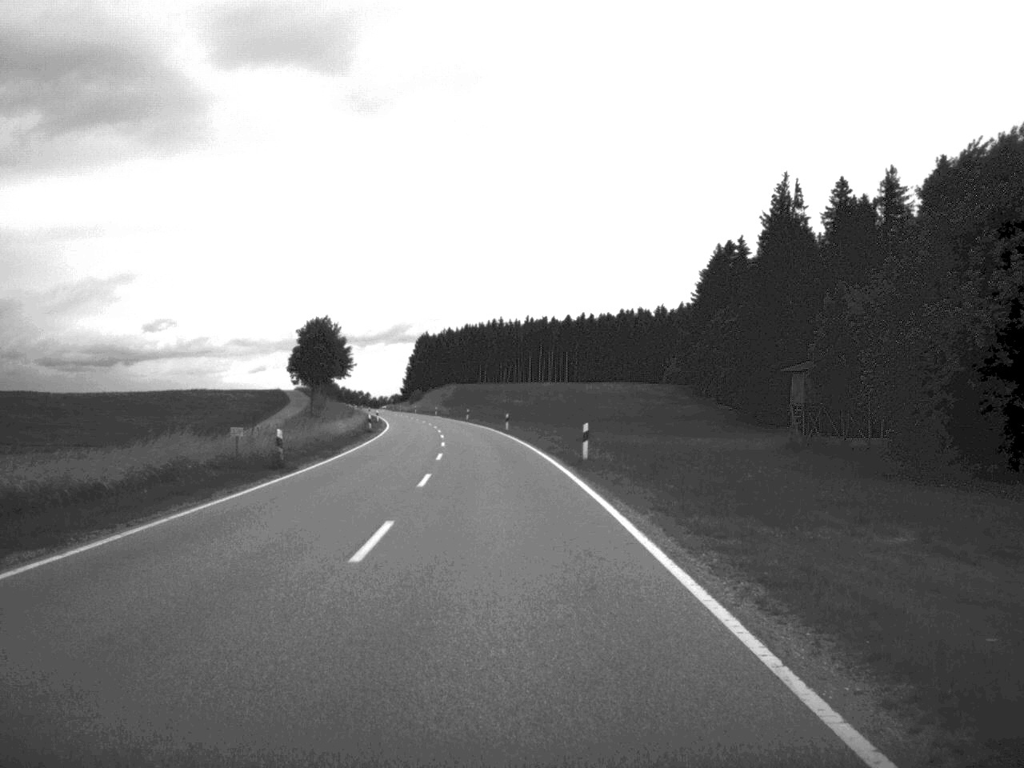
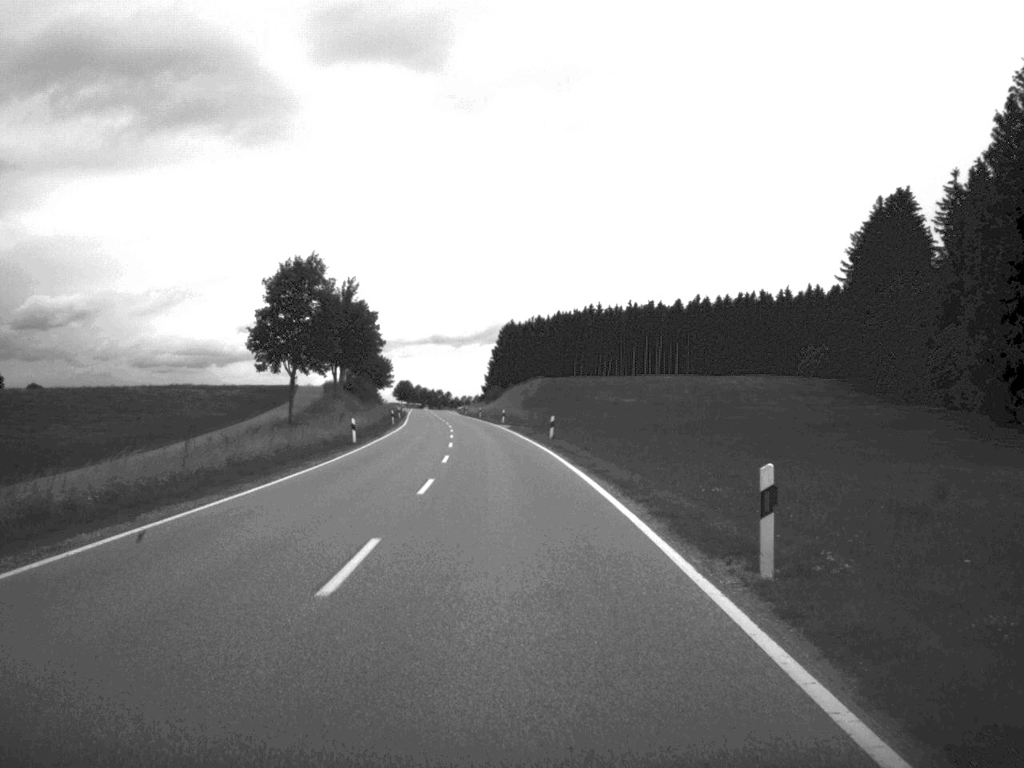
(-2.3, +60.7) m; -4°
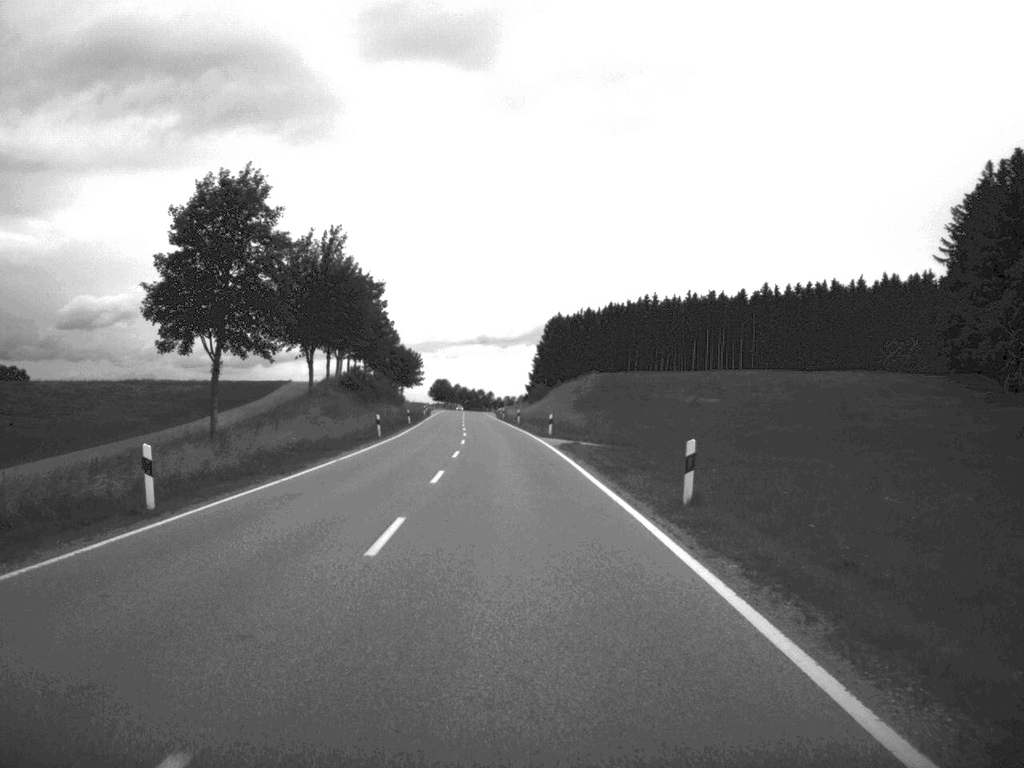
(-0.6, +32.2) m; -2°
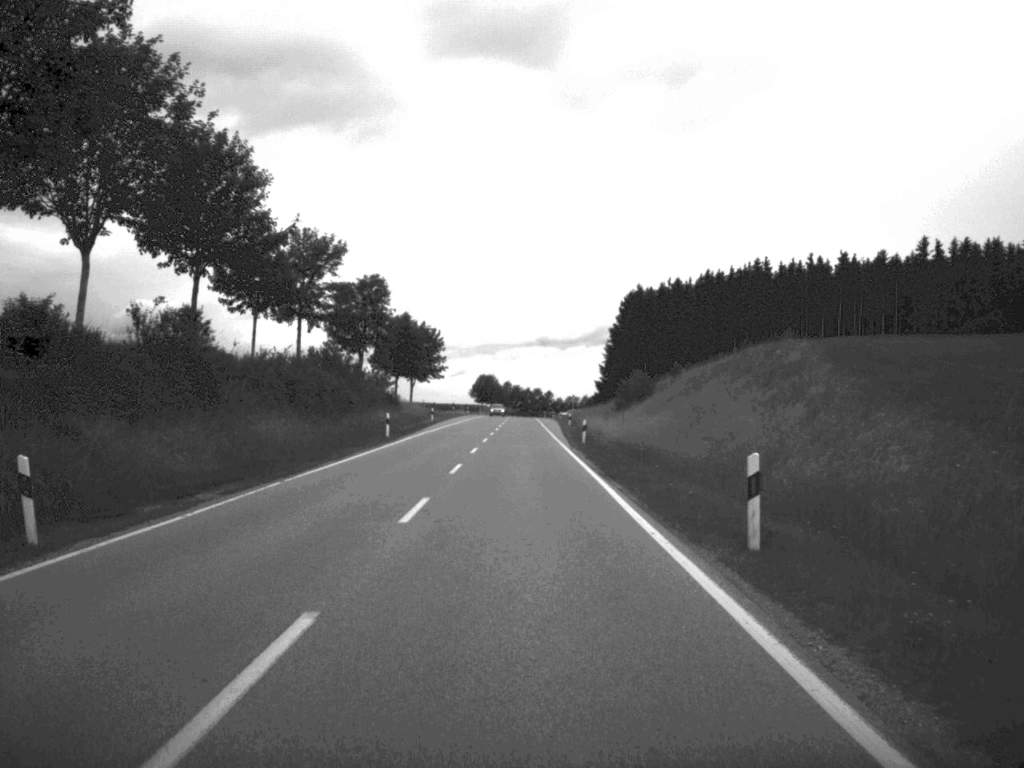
(-2.3, +77.9) m; -3°
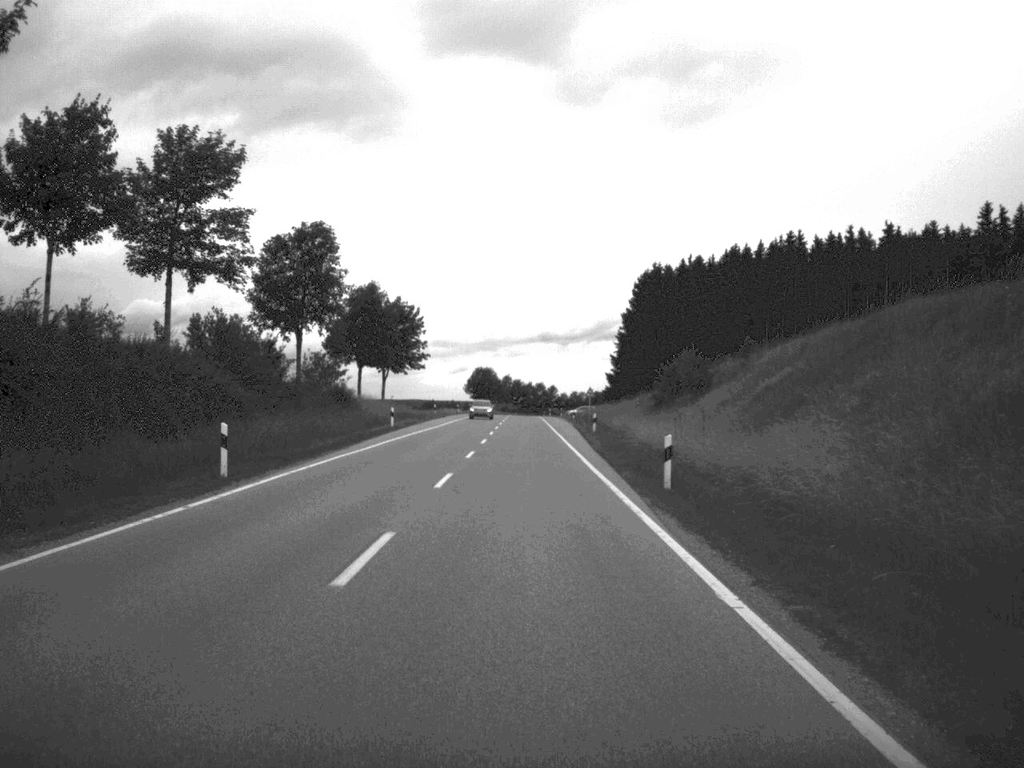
(-0.1, +29.4) m; 0°
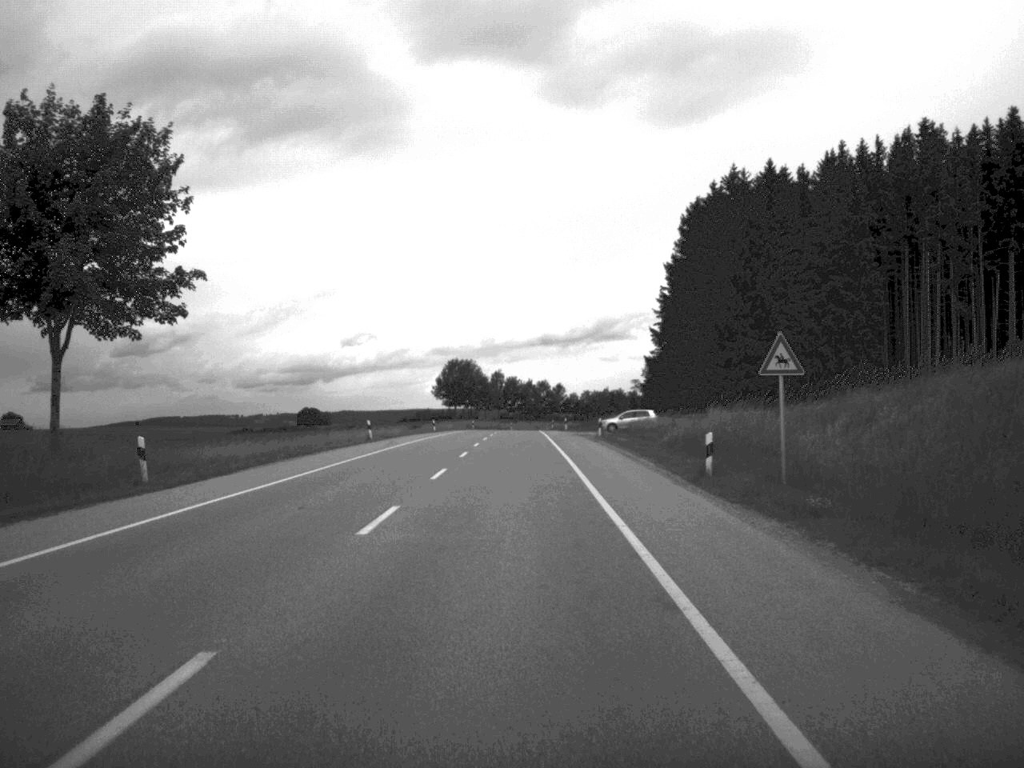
(+0.2, +76.9) m; 0°
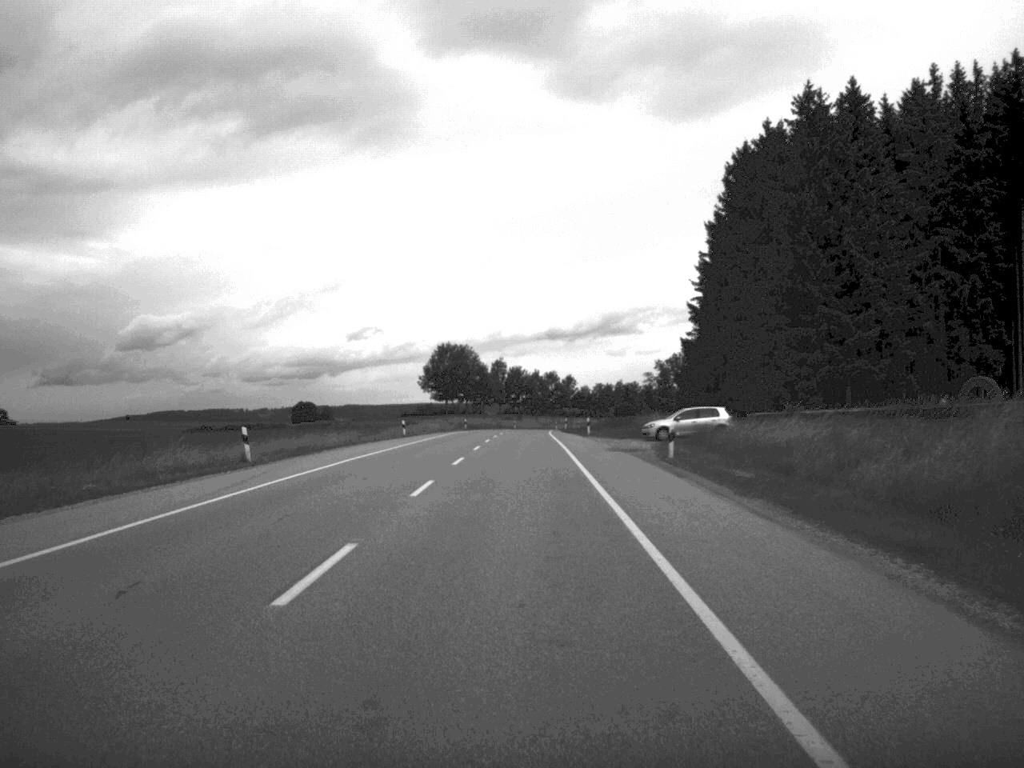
(-0.1, +28.9) m; 0°
